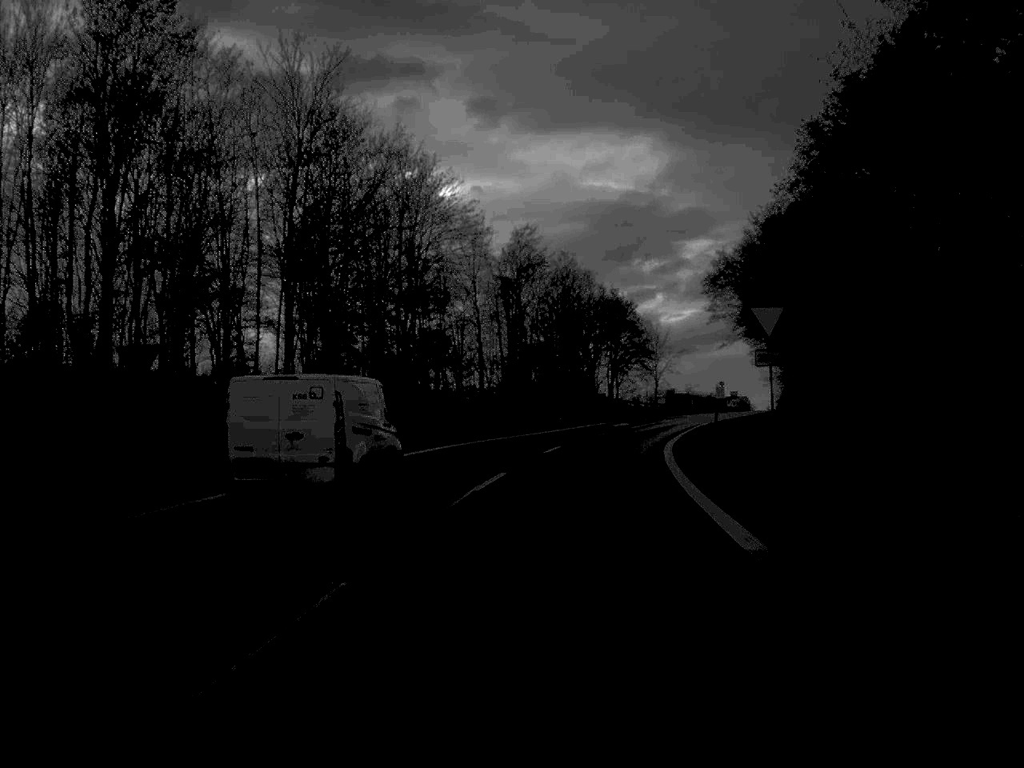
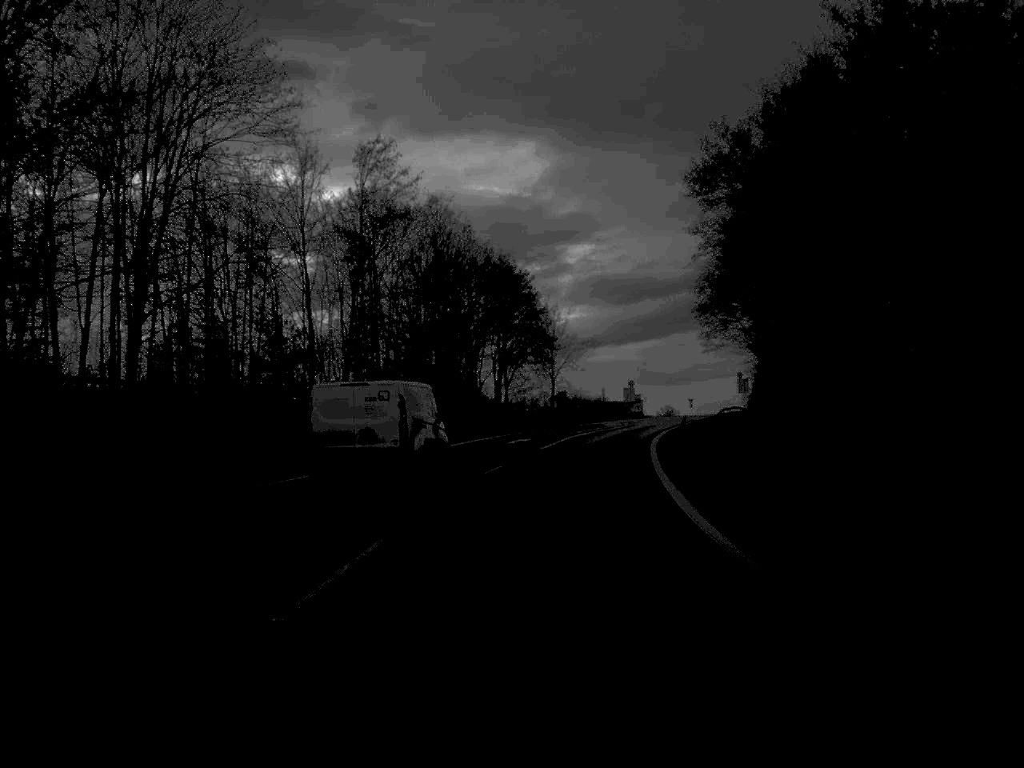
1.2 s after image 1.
(+1.5, +32.0) m; +5°
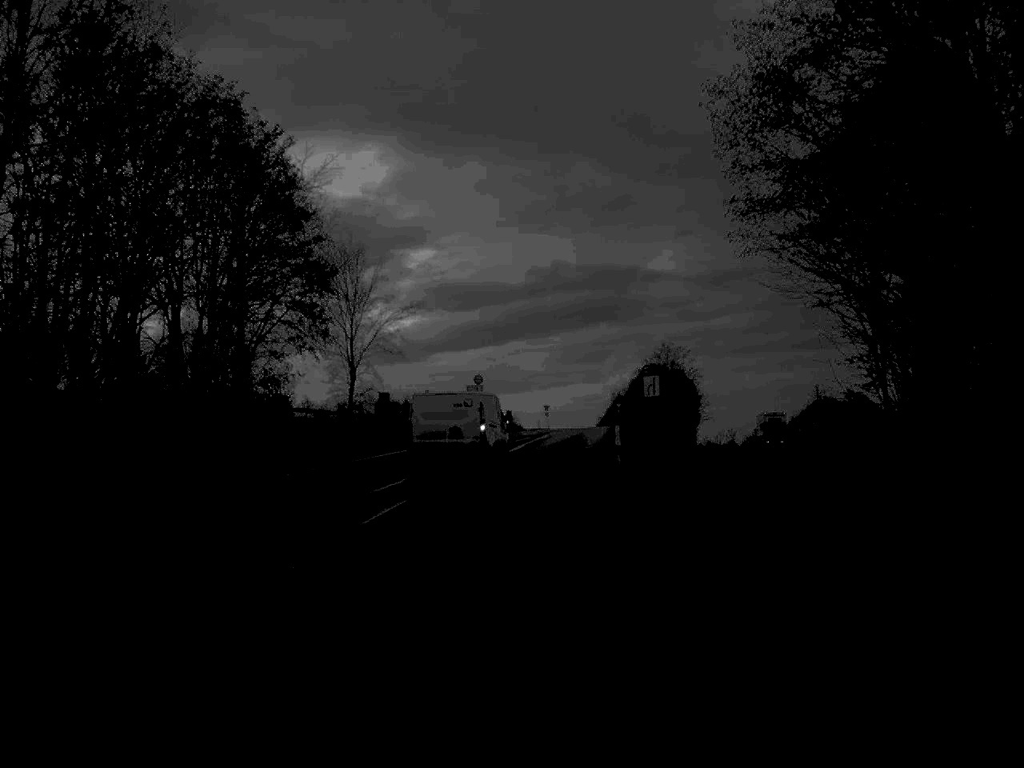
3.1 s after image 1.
(+3.3, +50.5) m; +7°
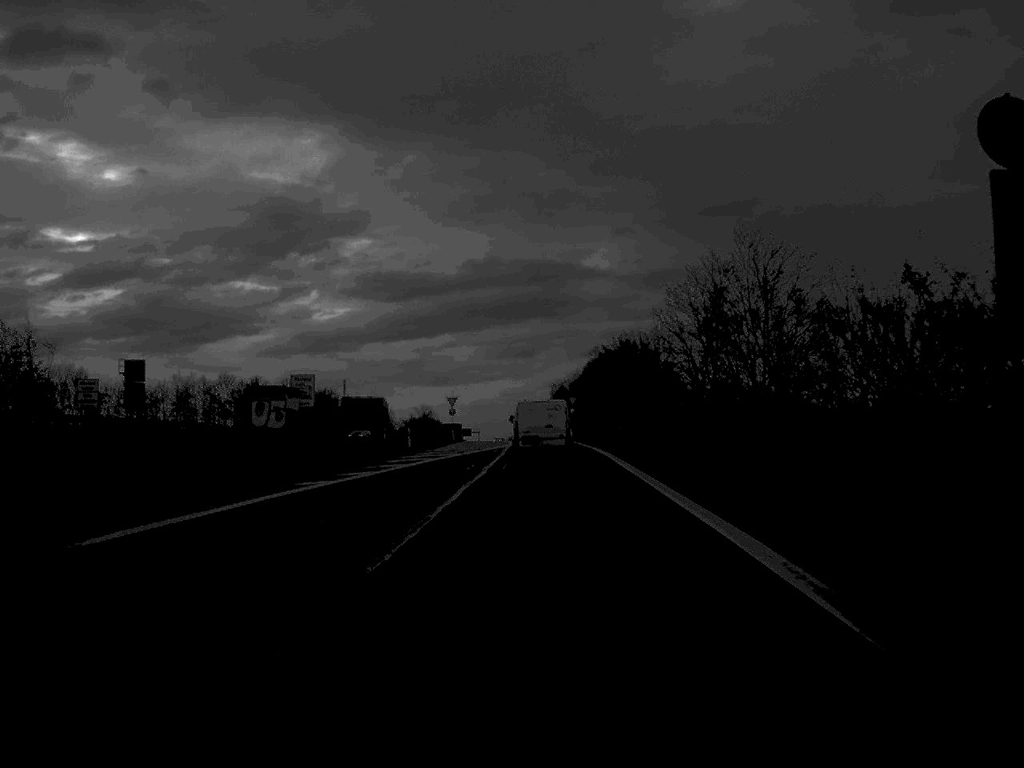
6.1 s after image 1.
(+3.5, +81.5) m; +3°
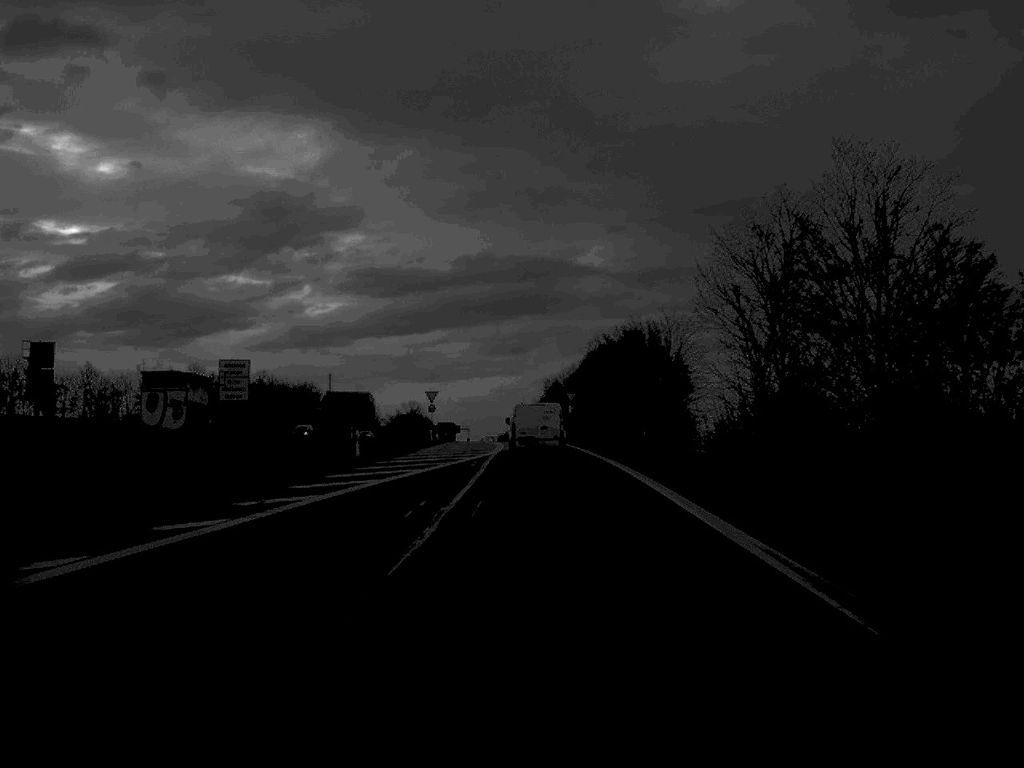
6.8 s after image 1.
(+0.1, +16.3) m; 0°
